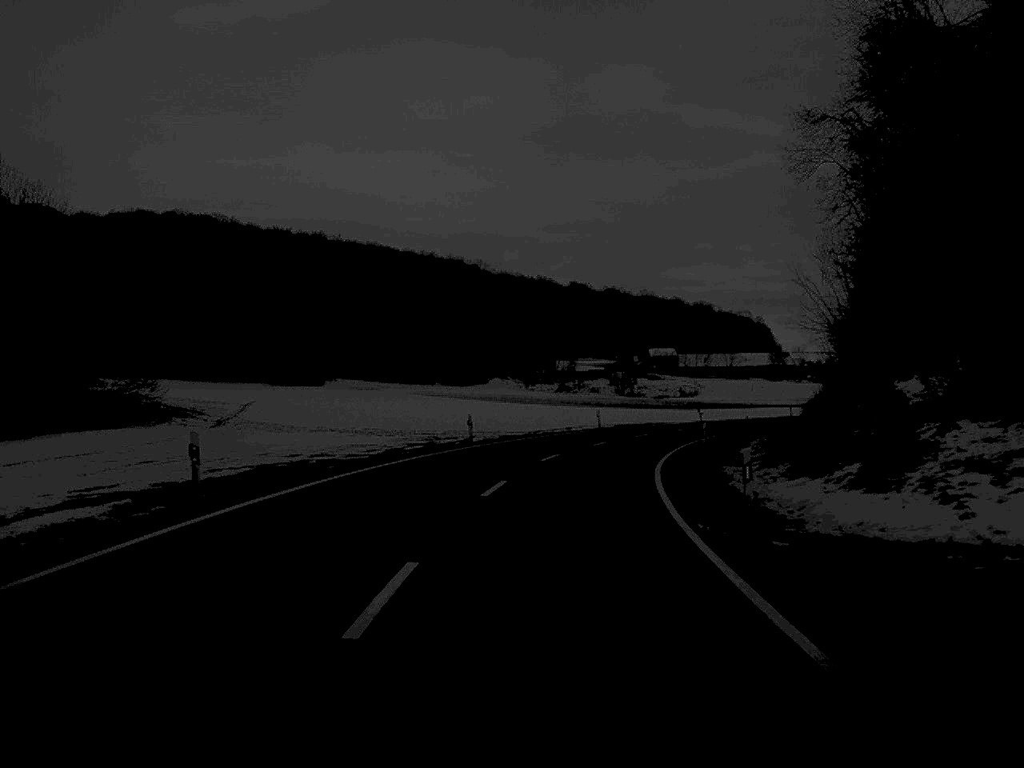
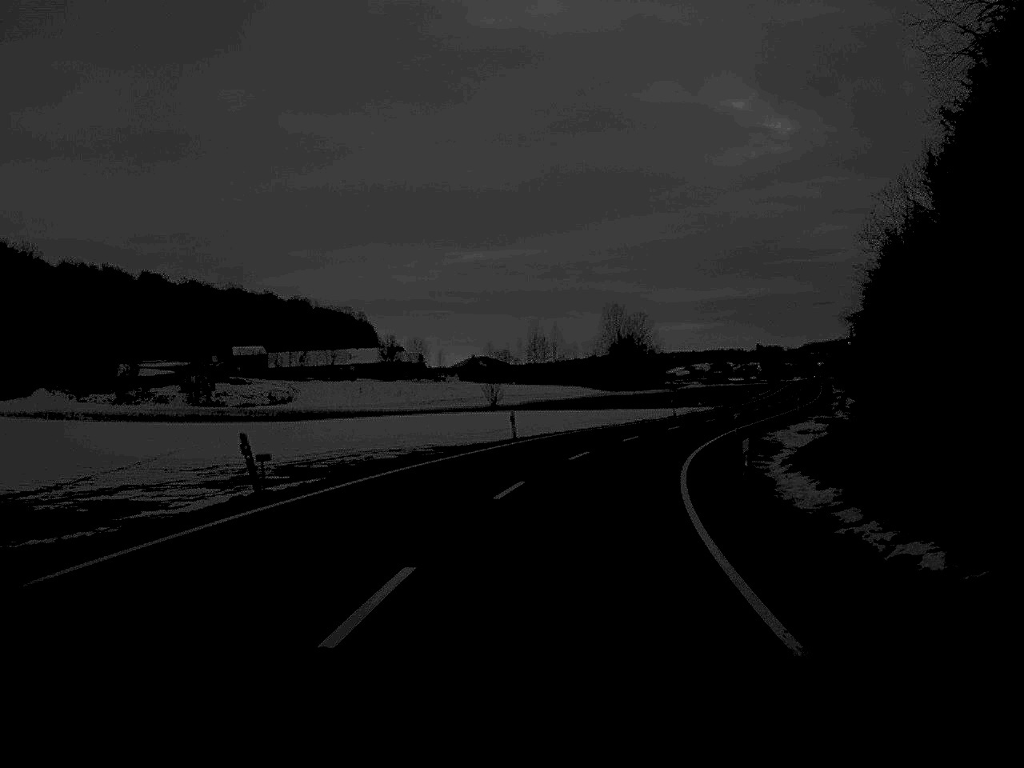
(+10.6, +70.6) m; +18°
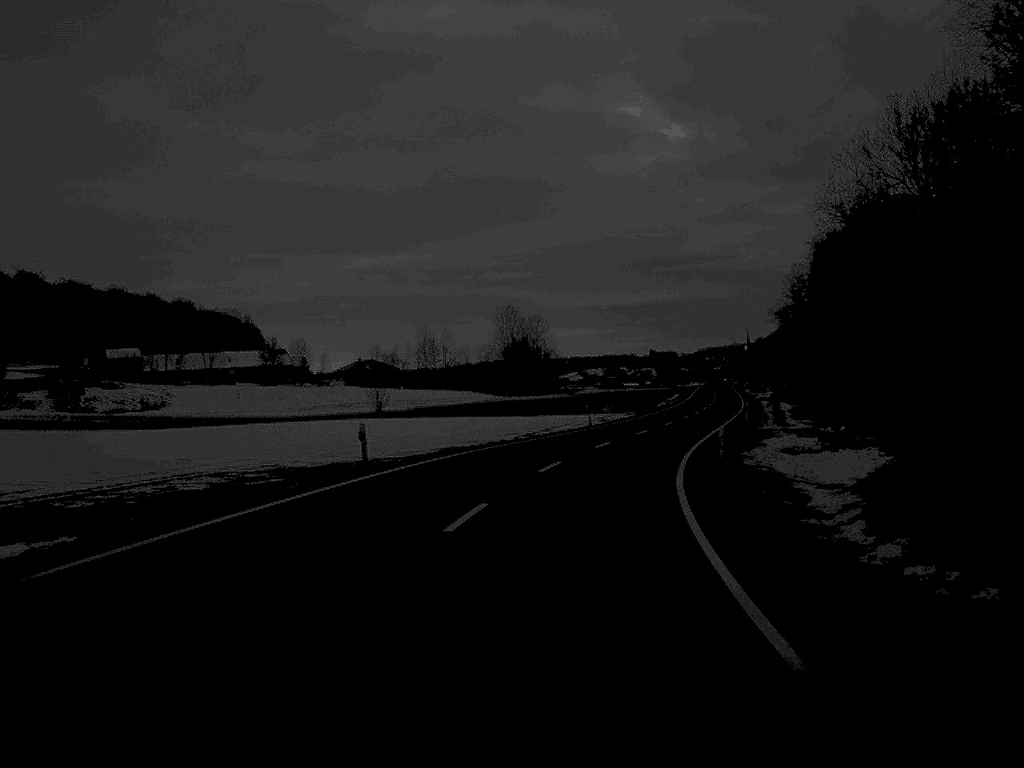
(+0.7, +16.8) m; +5°
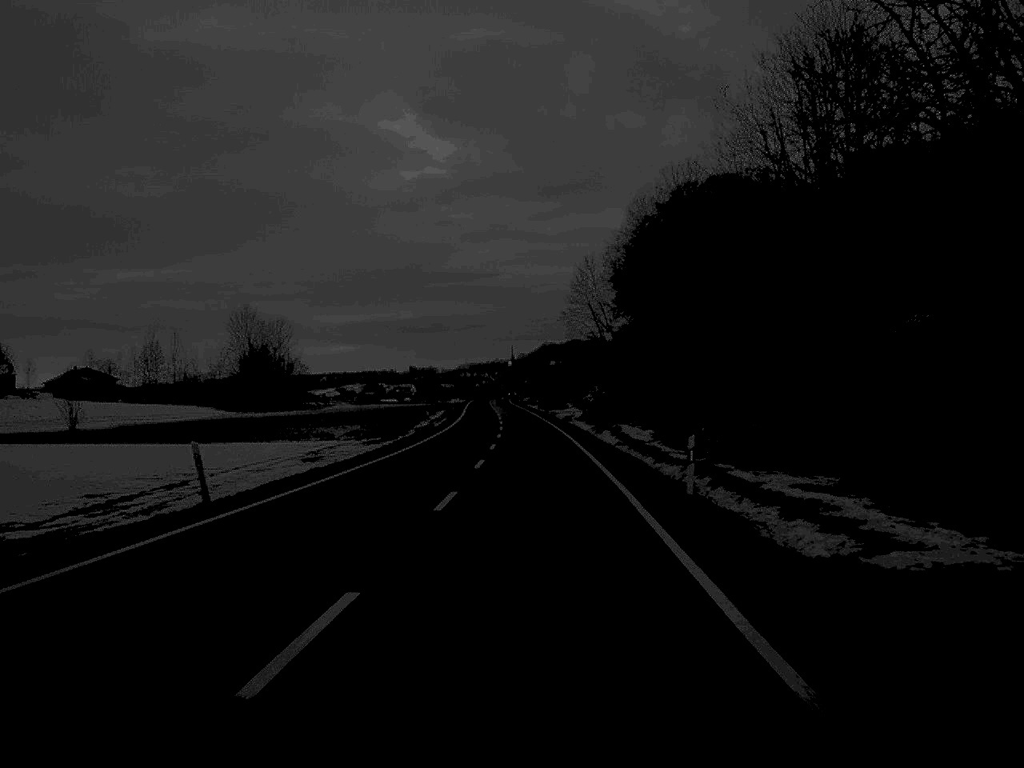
(+4.5, +43.6) m; +11°
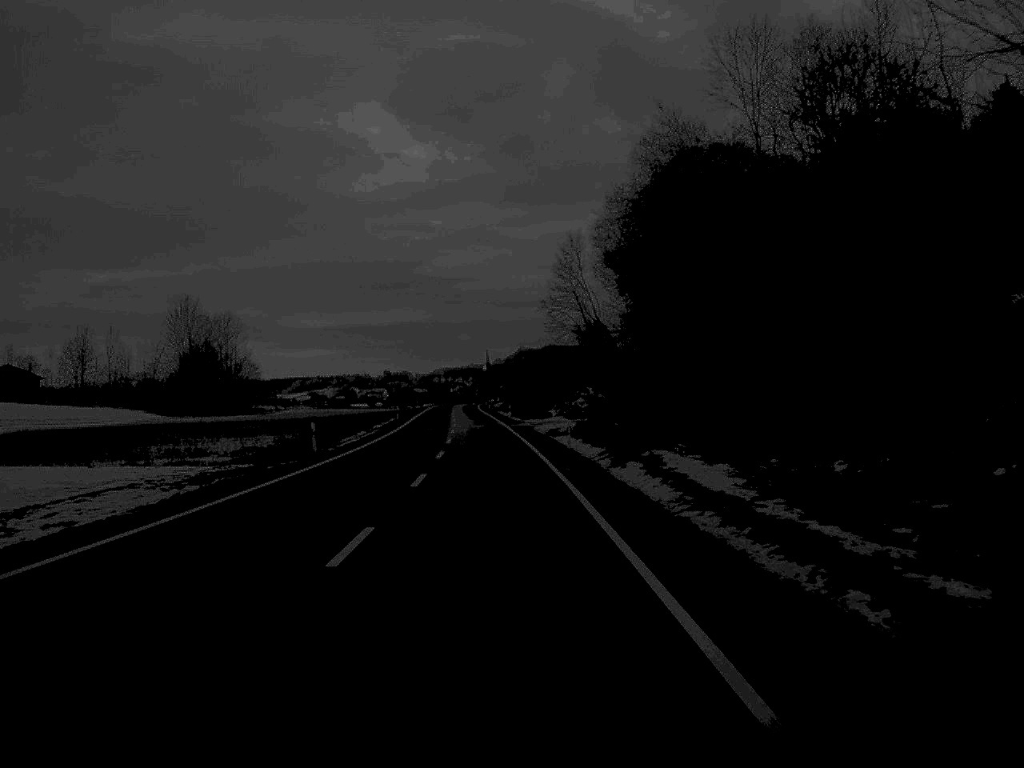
(+0.4, +30.3) m; +1°
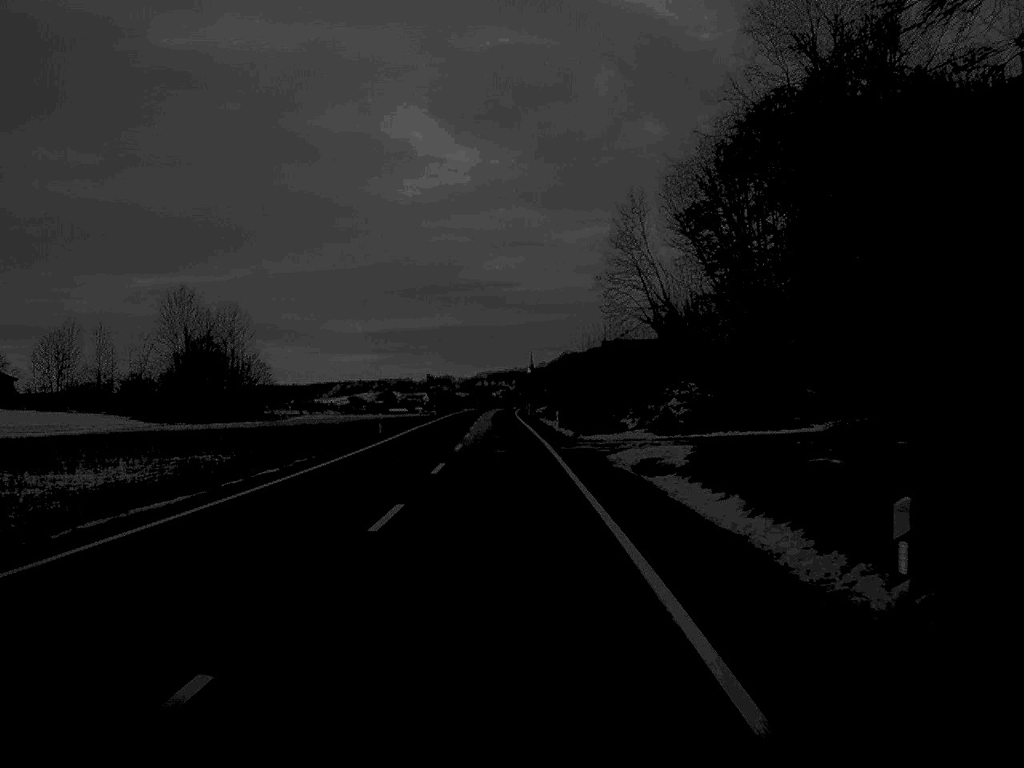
(-0.6, +32.9) m; -2°
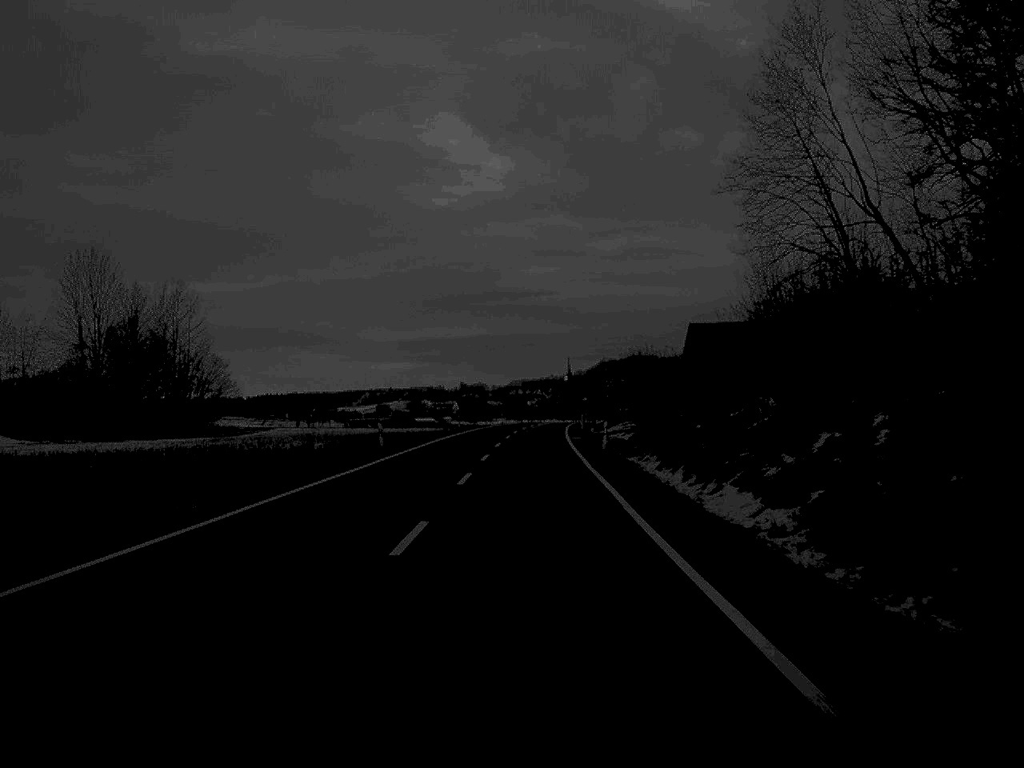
(-1.2, +62.0) m; -1°
